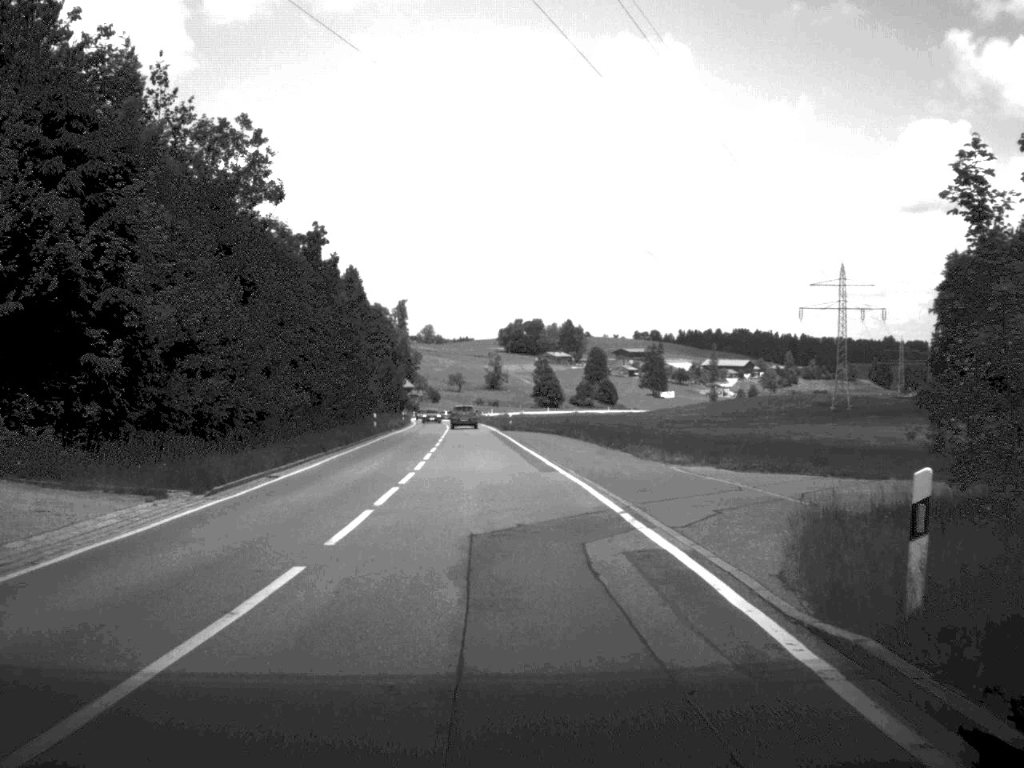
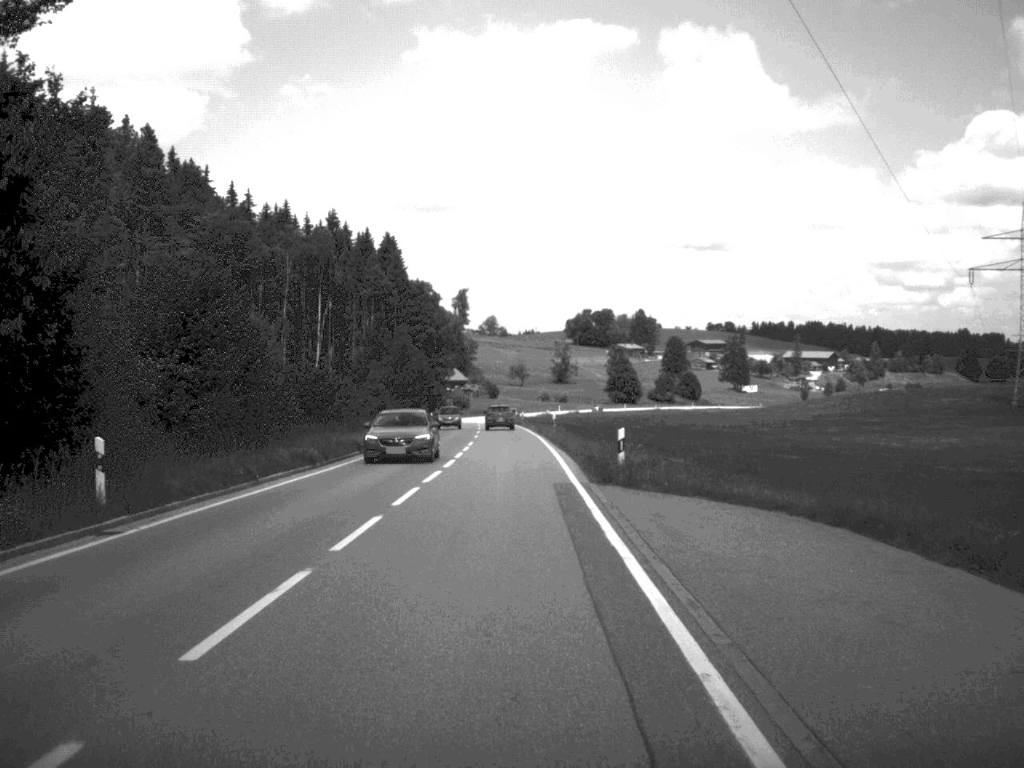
(-1.5, +51.6) m; -3°
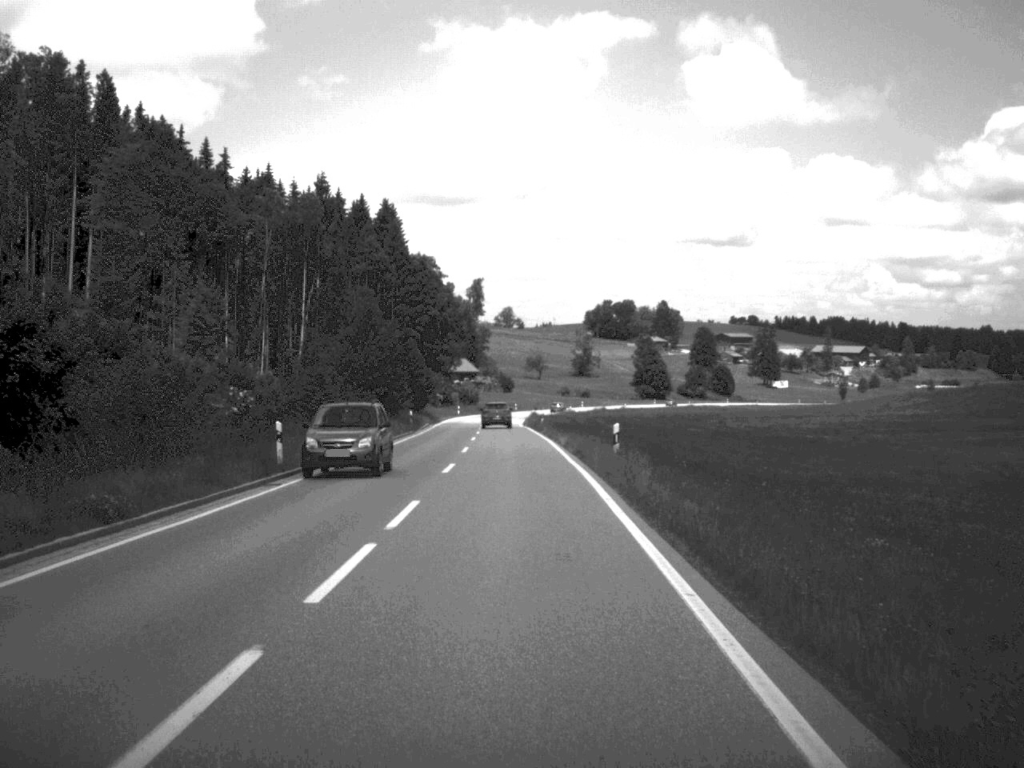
(-0.3, +32.9) m; -1°
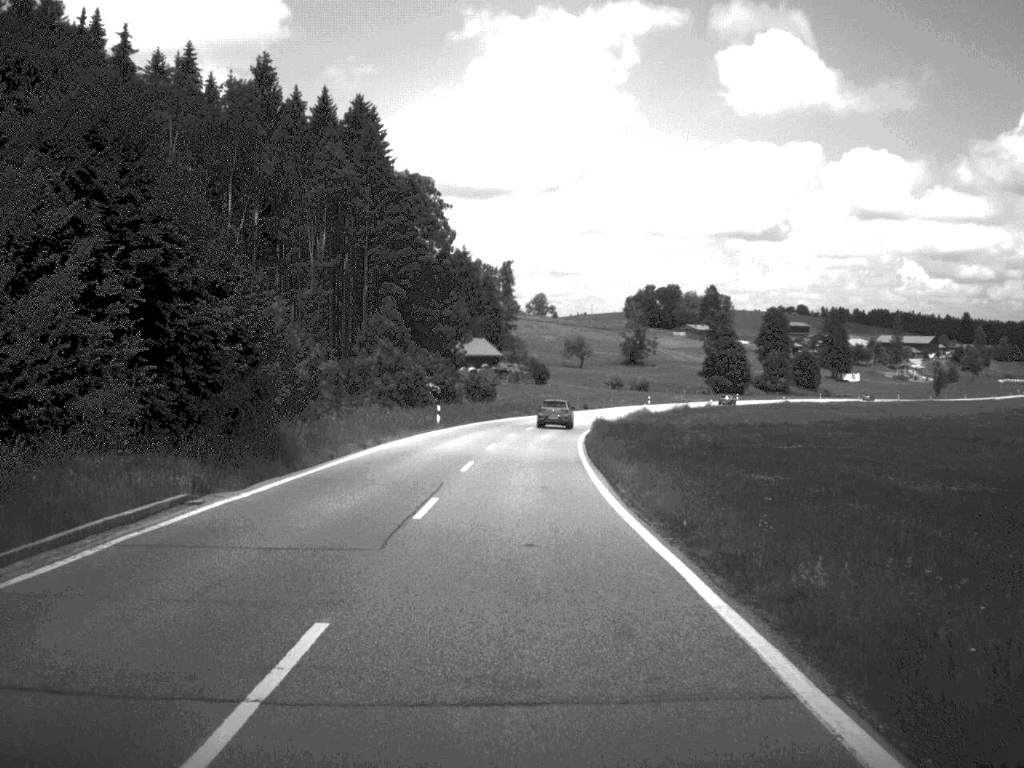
(-1.3, +69.3) m; -2°
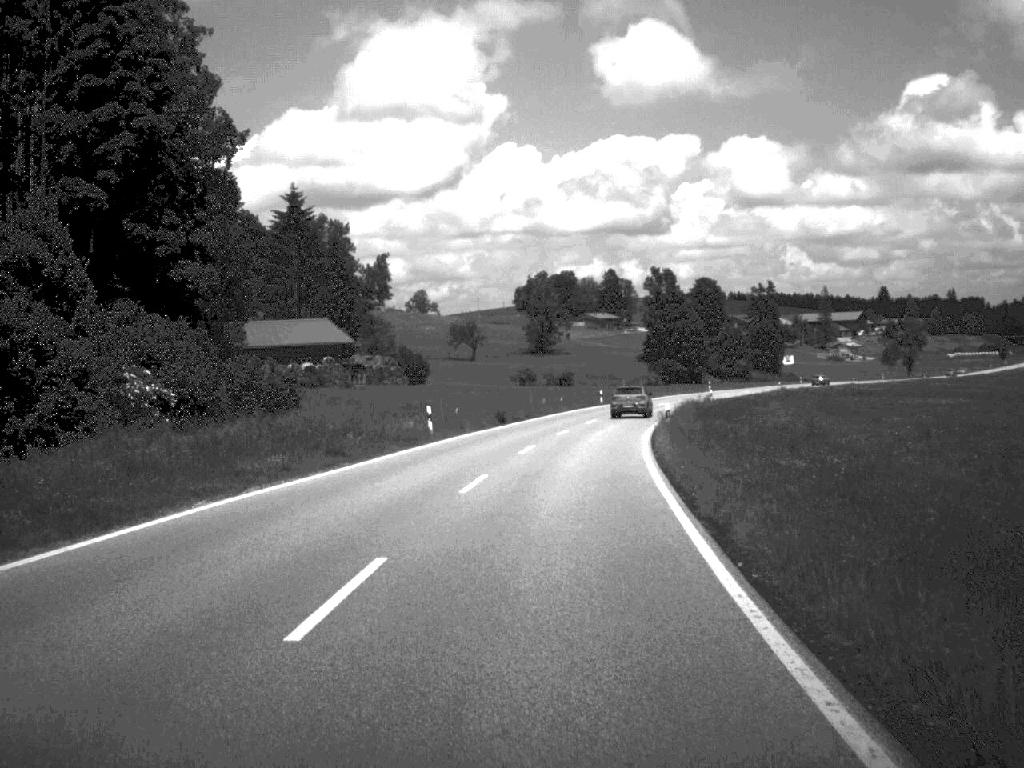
(+1.9, +67.6) m; +5°
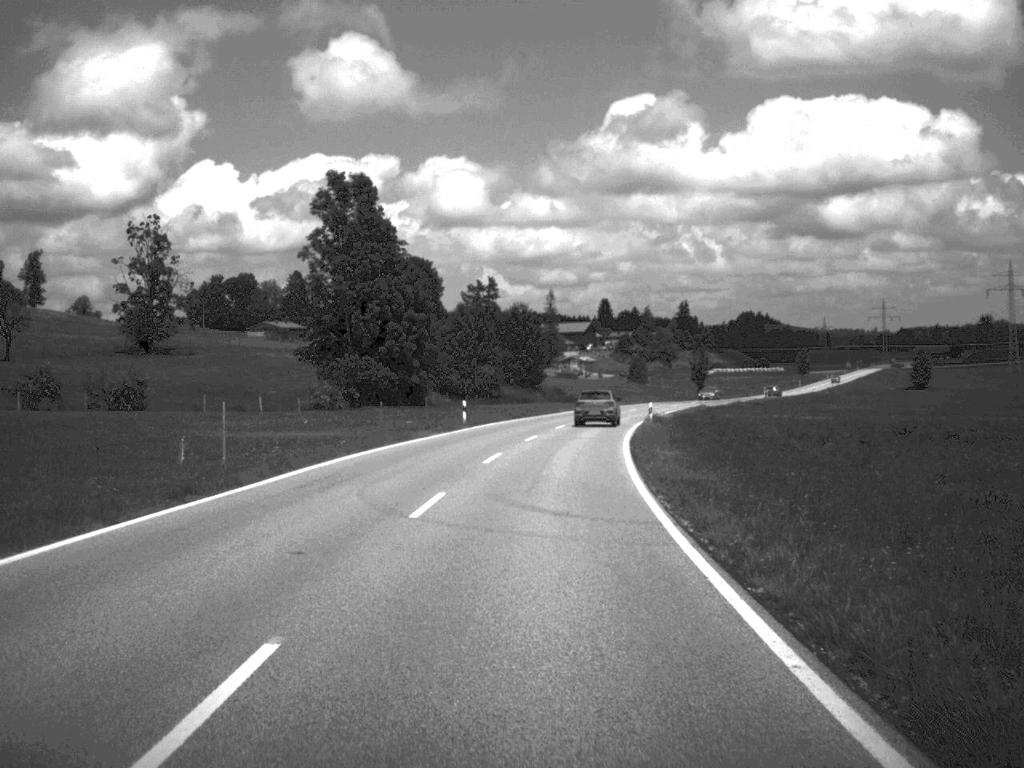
(+9.7, +85.4) m; +13°
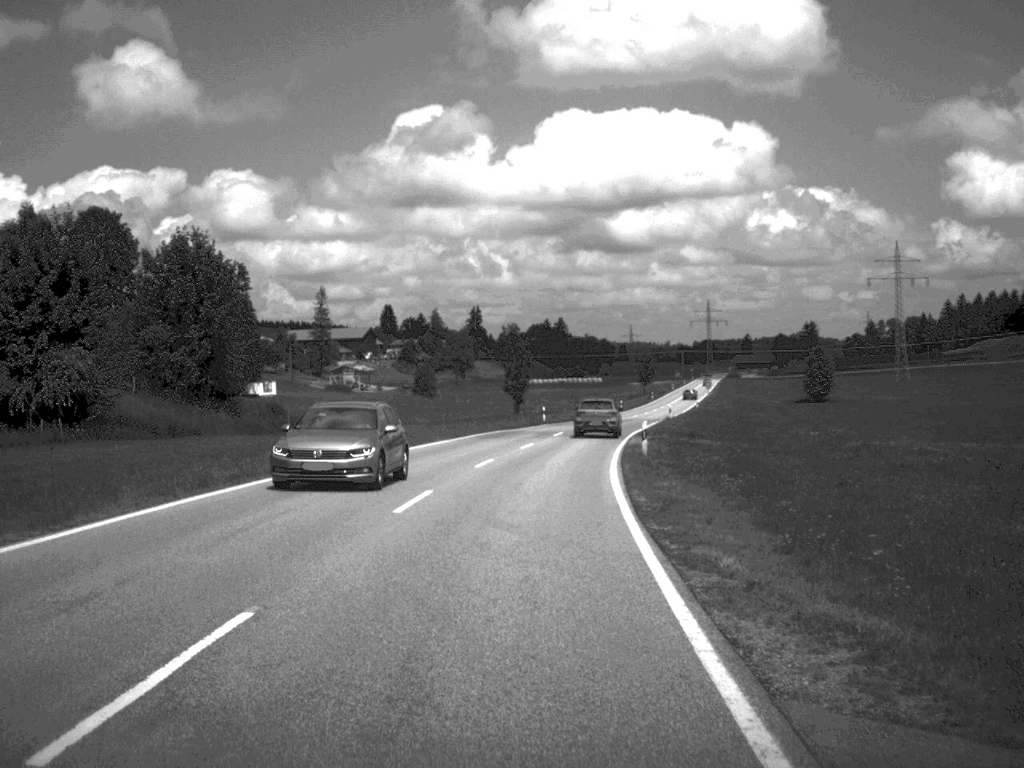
(+5.7, +69.0) m; +9°
